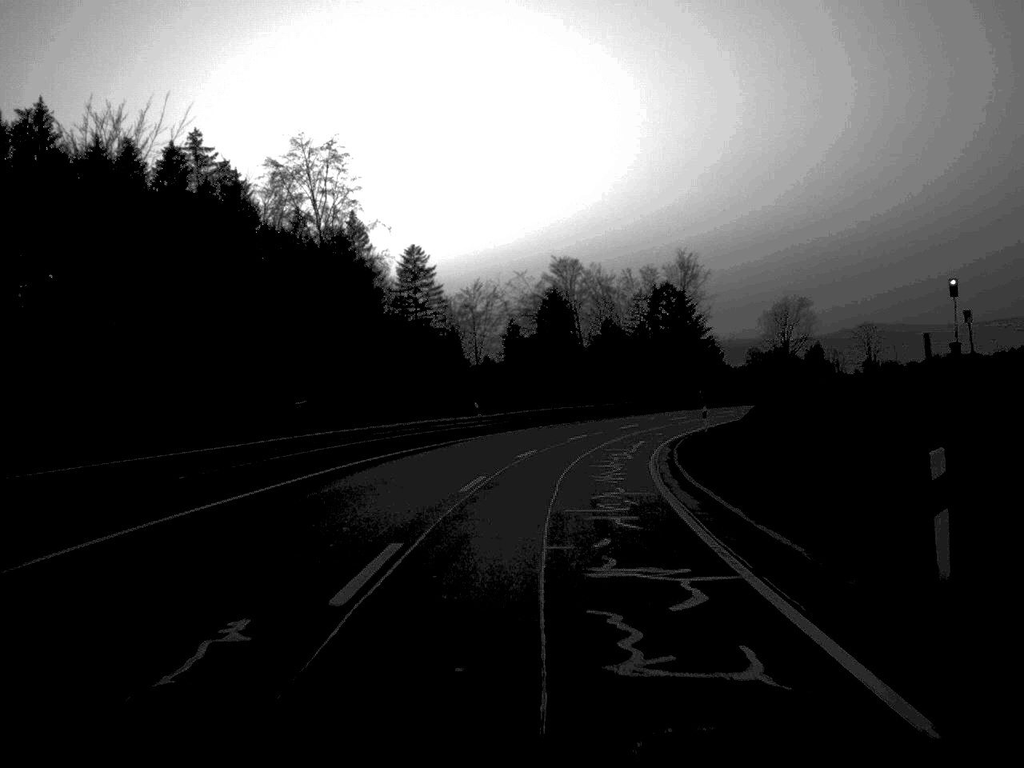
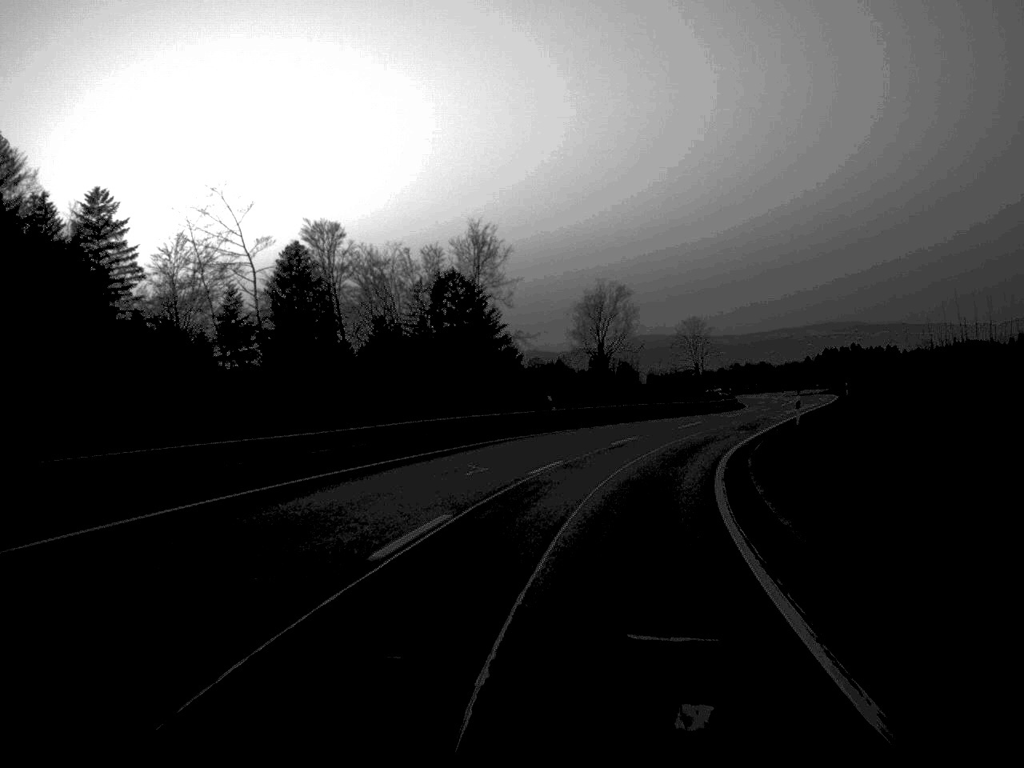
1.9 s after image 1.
(+3.4, +44.7) m; +10°
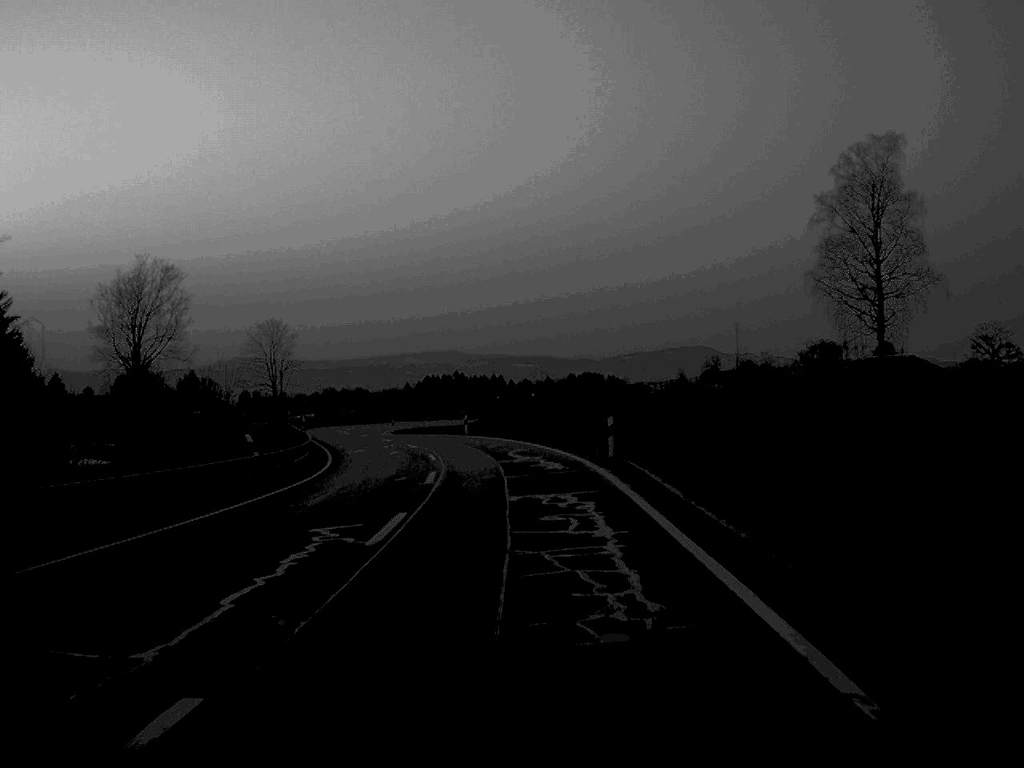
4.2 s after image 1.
(+9.9, +55.1) m; +18°
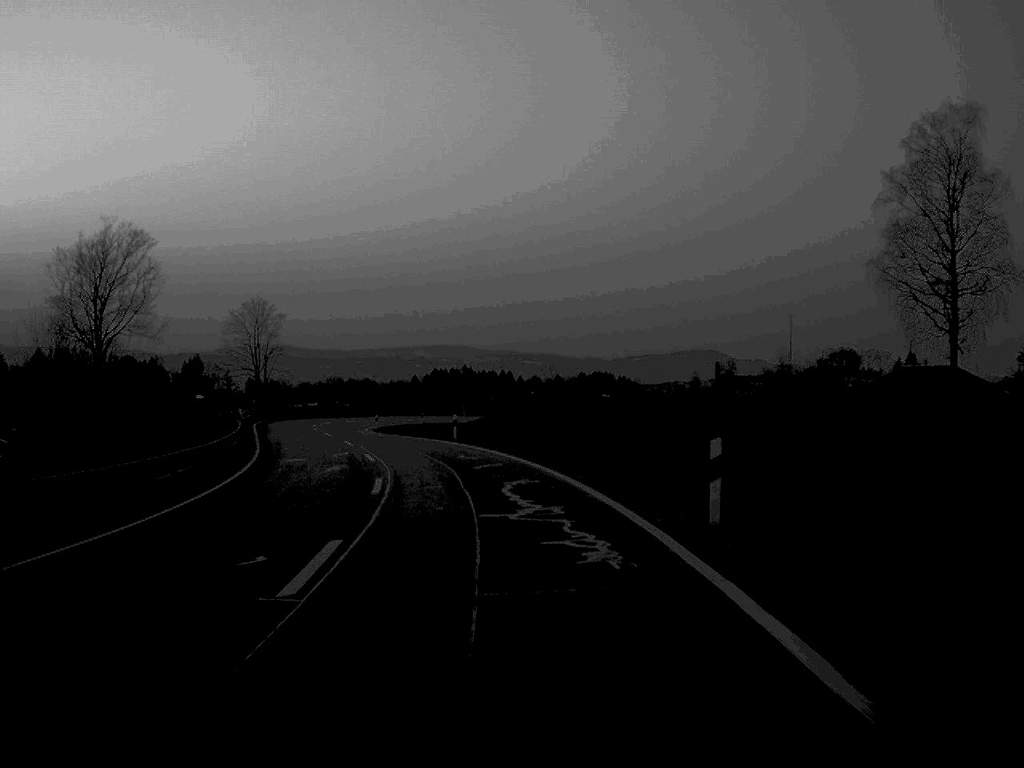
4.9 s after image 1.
(0.0, +16.1) m; -1°
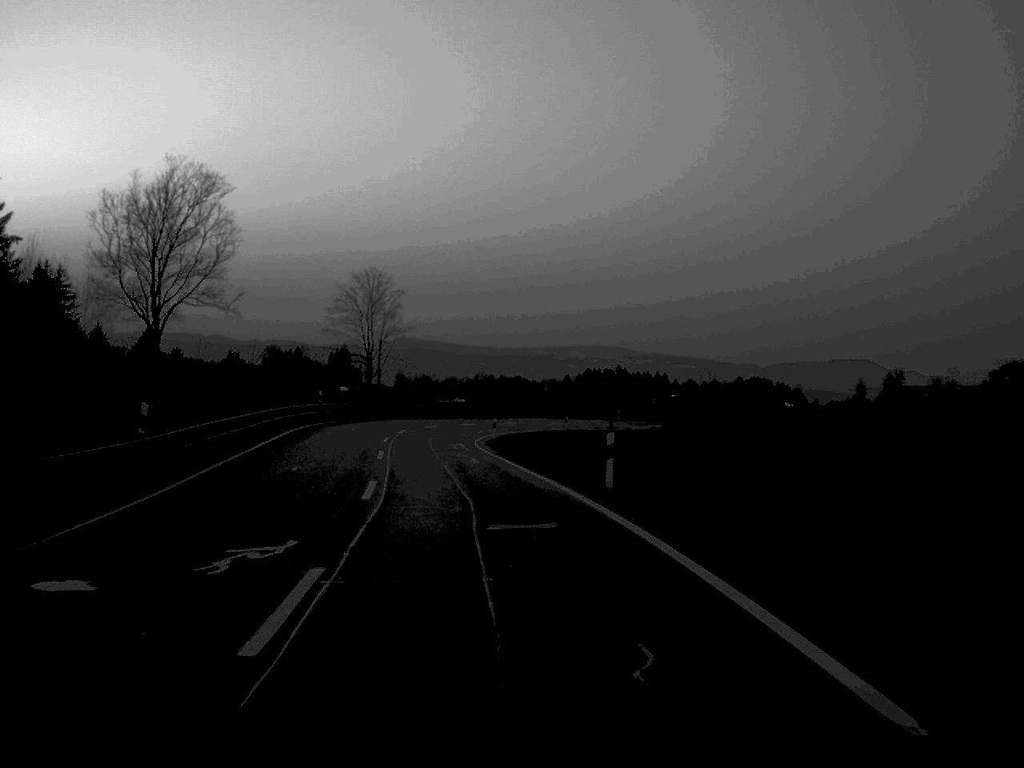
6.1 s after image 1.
(-1.4, +26.6) m; -7°
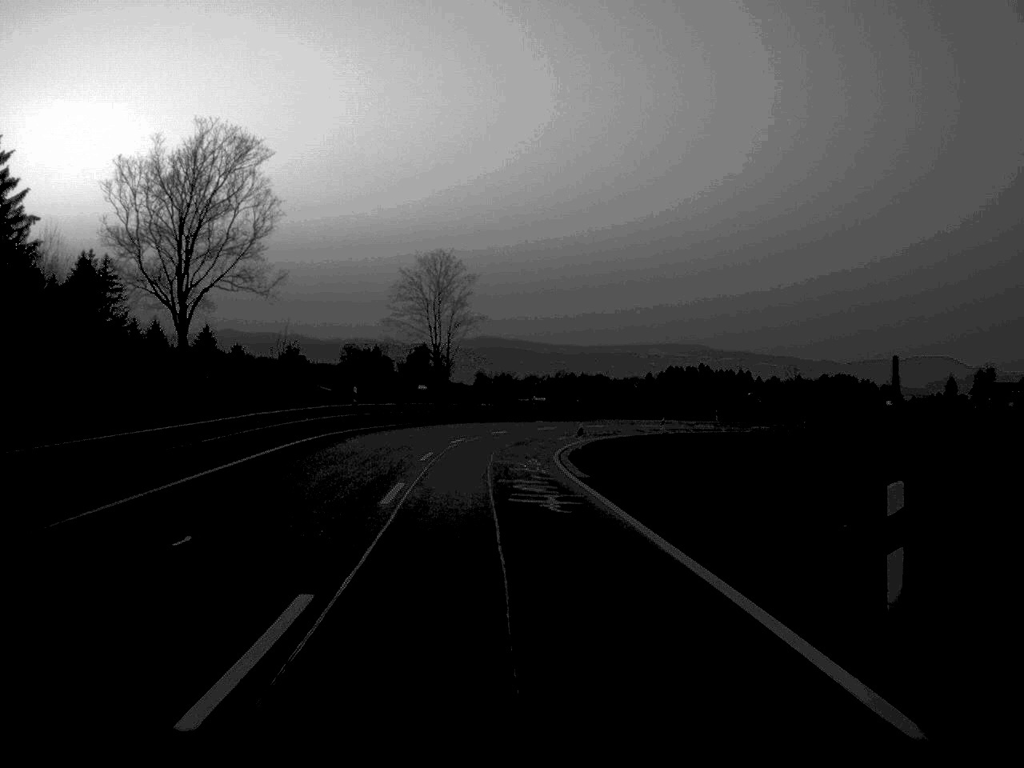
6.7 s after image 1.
(-0.5, +13.8) m; -4°
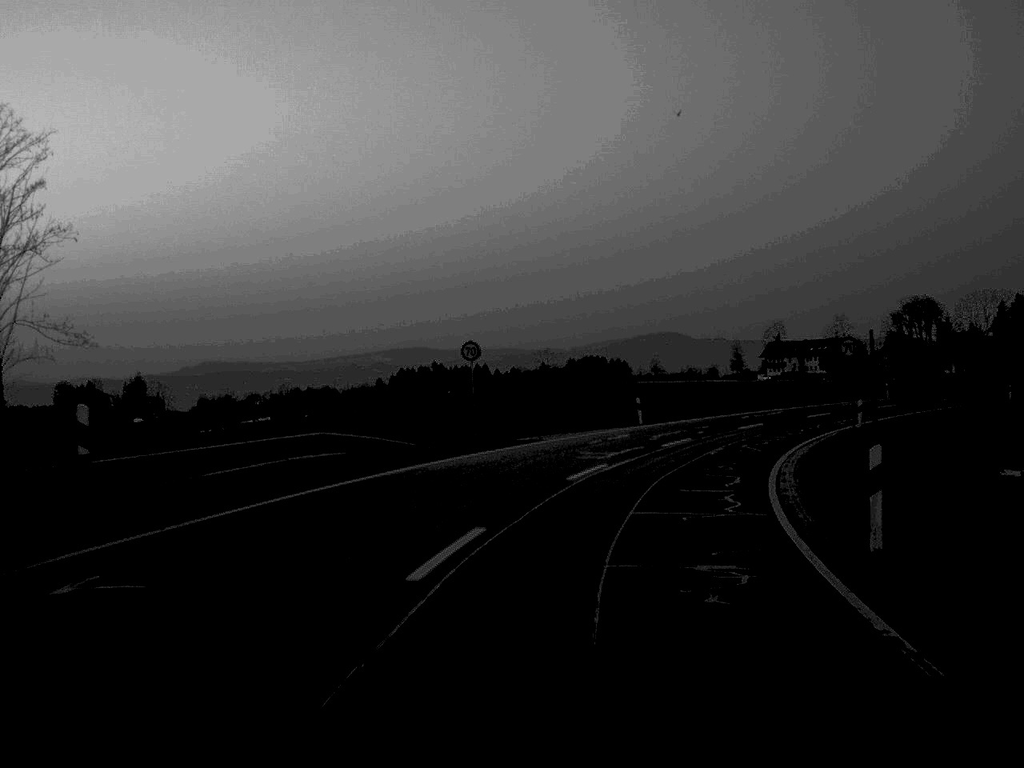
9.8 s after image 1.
(+2.4, +65.6) m; +13°
